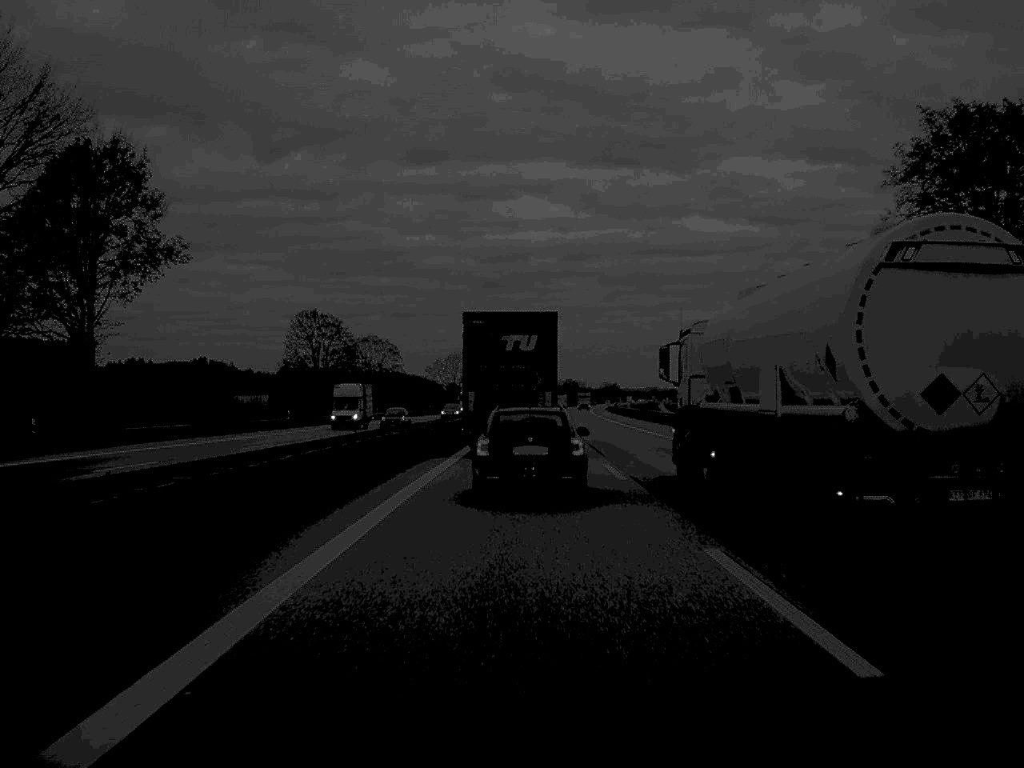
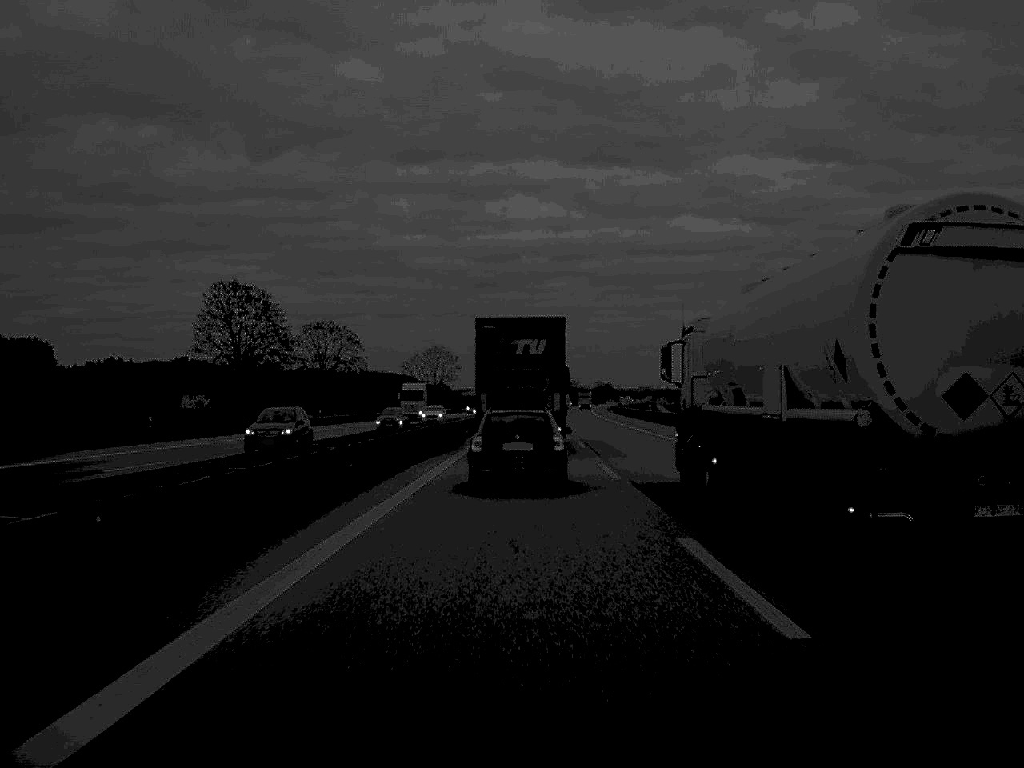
(+0.1, +34.7) m; 0°
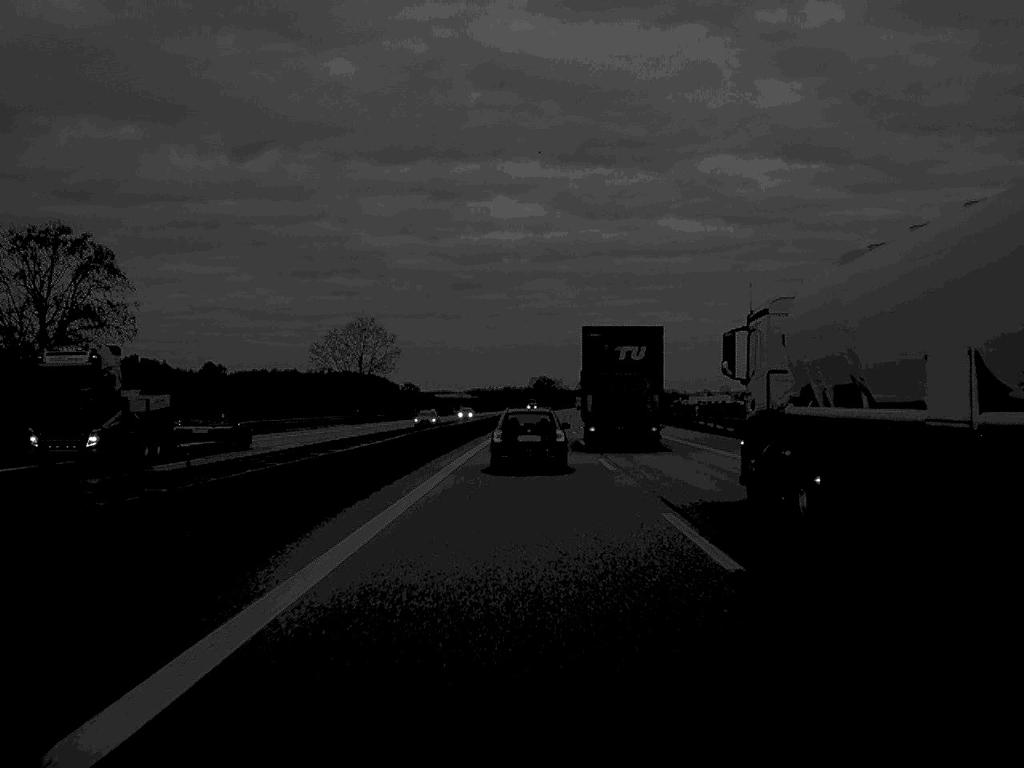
(+0.6, +85.9) m; +1°
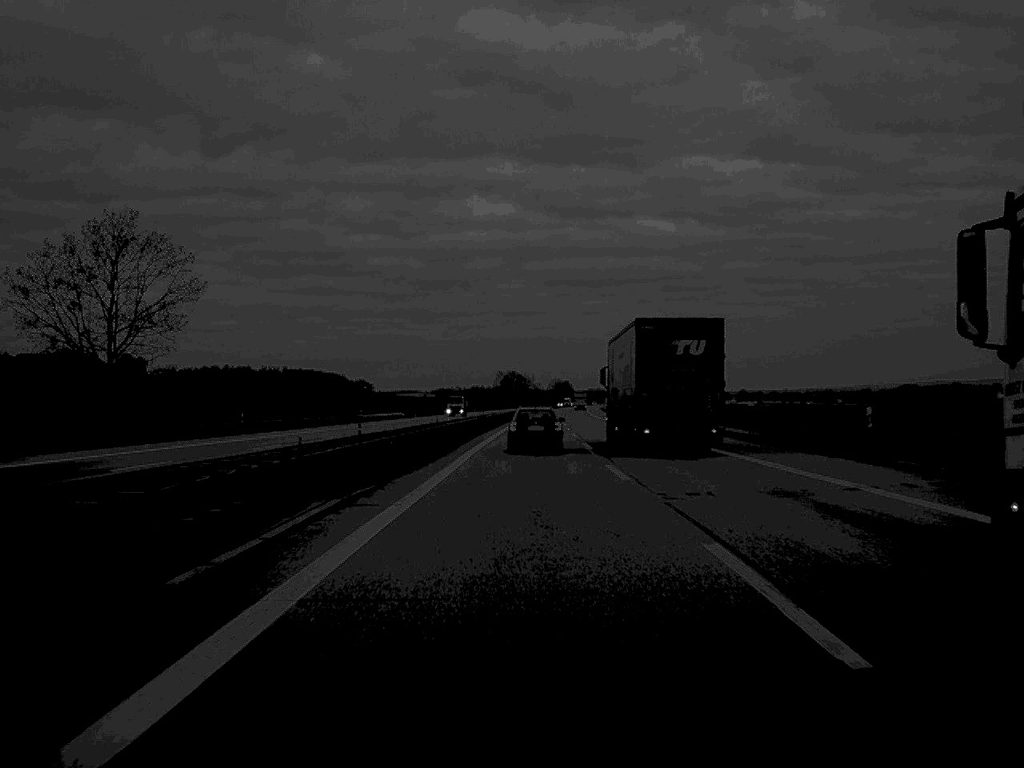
(+1.1, +93.6) m; +1°
